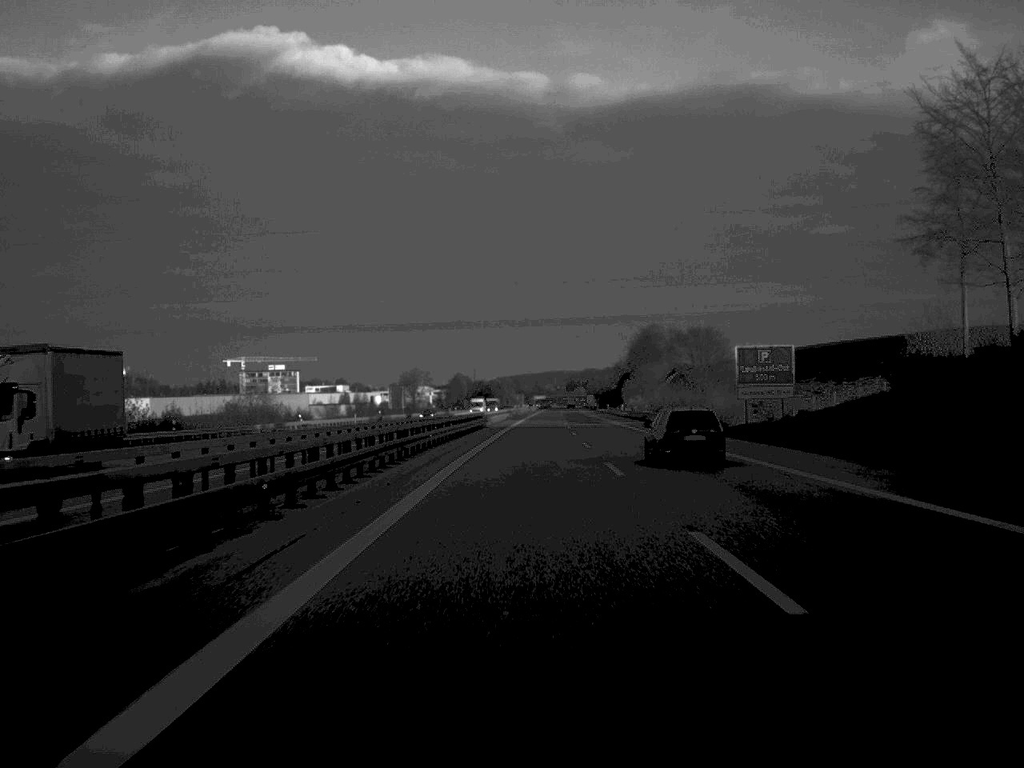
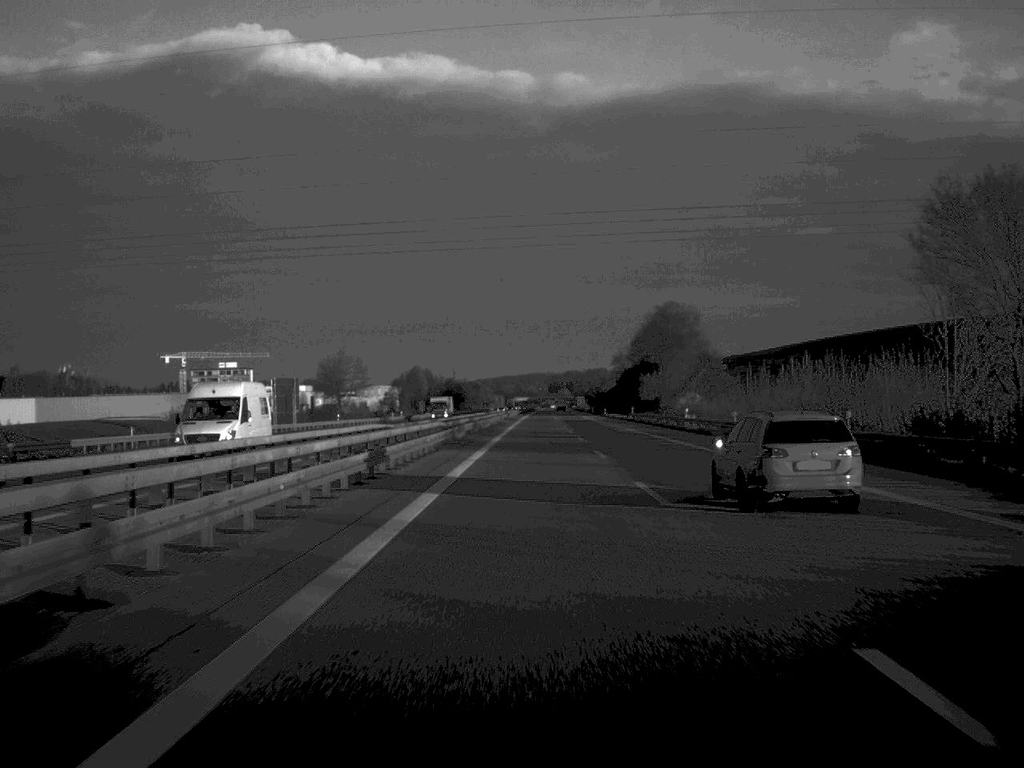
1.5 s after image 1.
(+0.6, +78.2) m; +1°
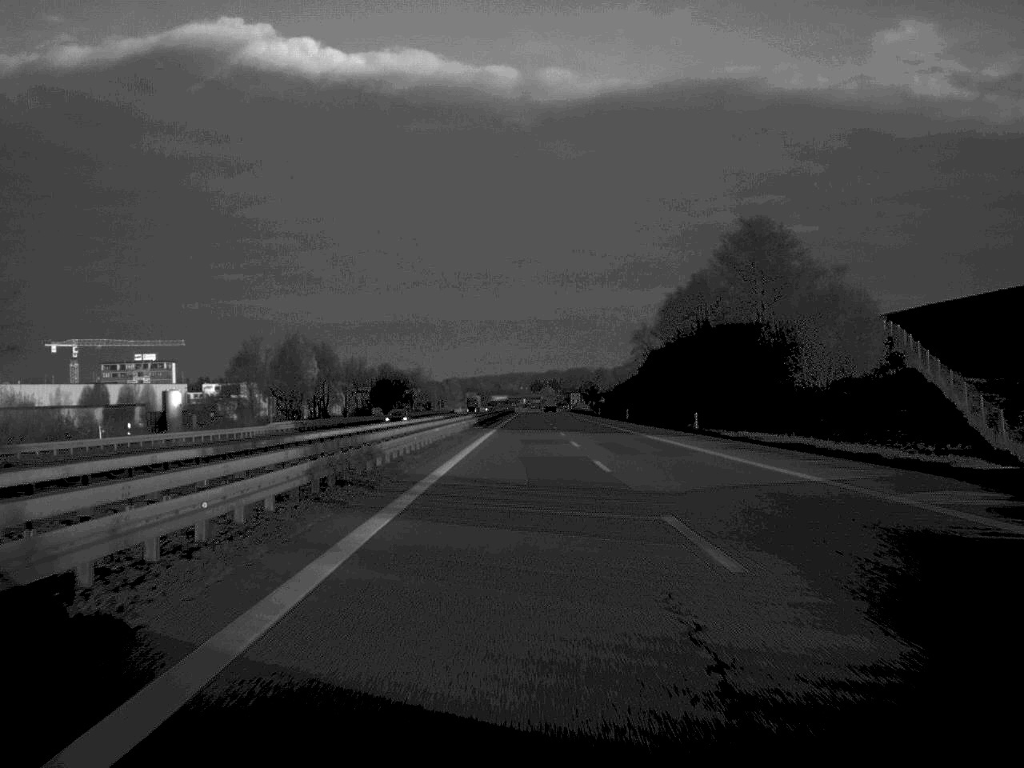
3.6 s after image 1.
(+1.0, +115.8) m; +1°
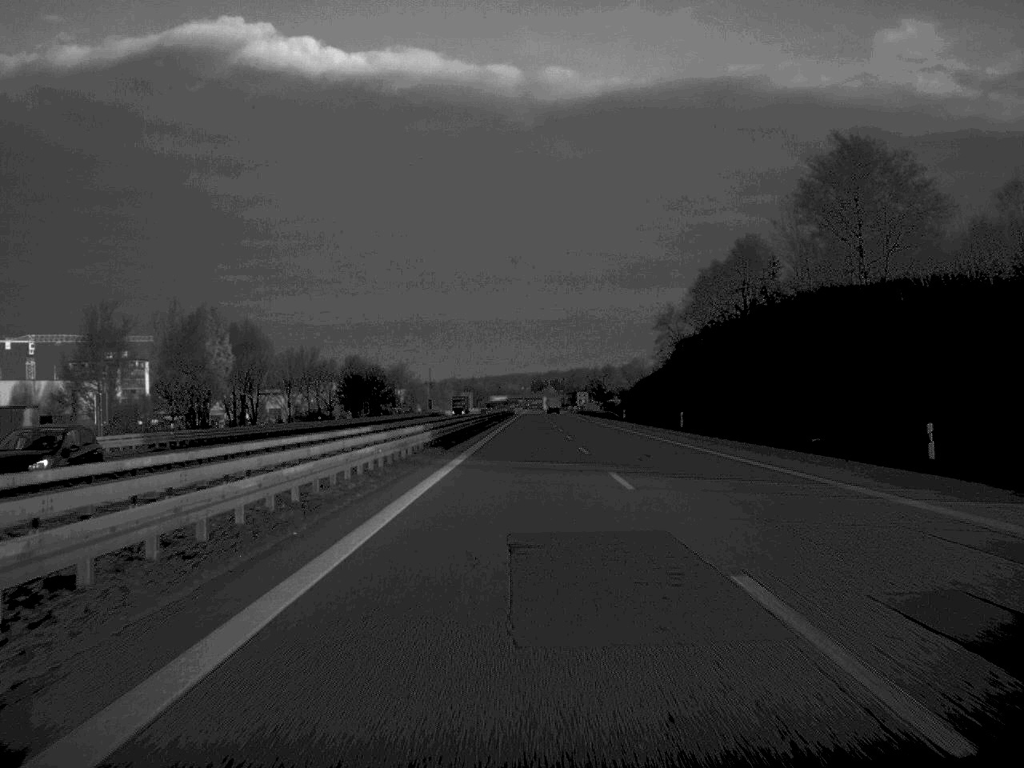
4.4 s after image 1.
(0.0, +42.8) m; 0°
